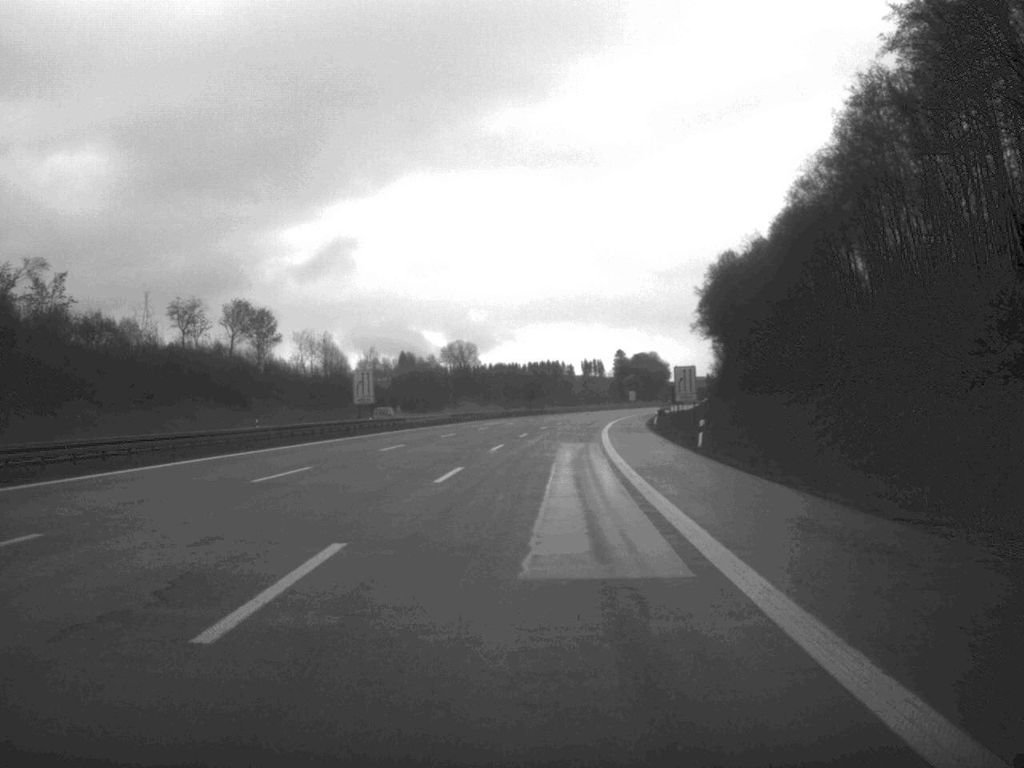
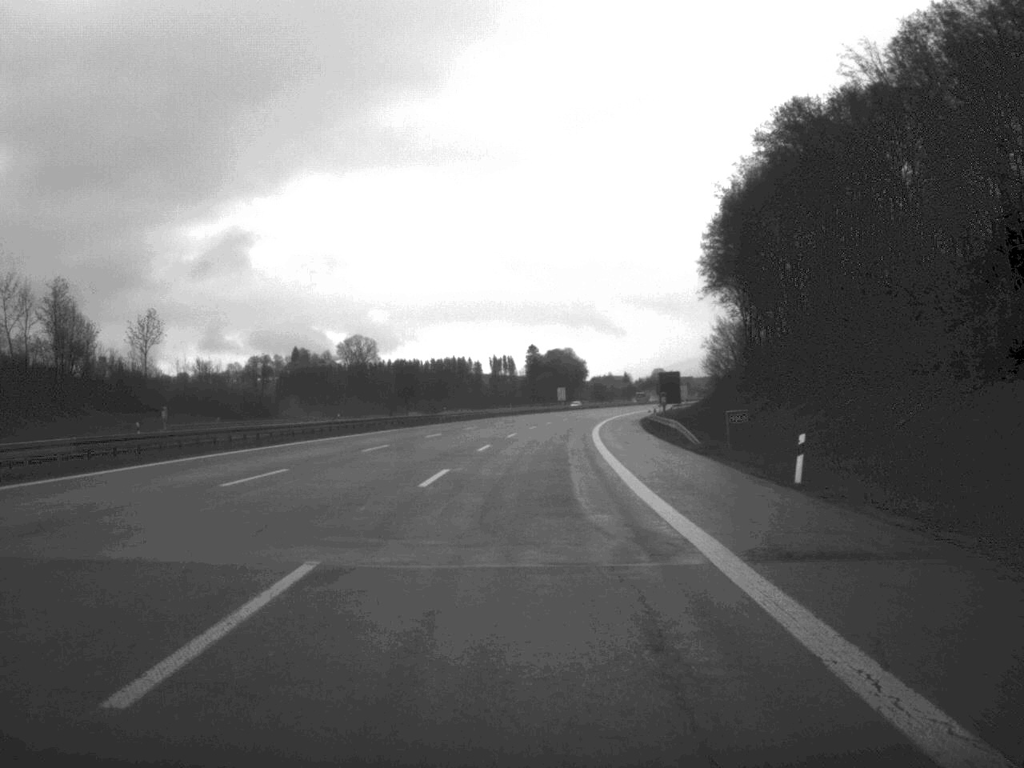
(+2.5, +70.7) m; +4°
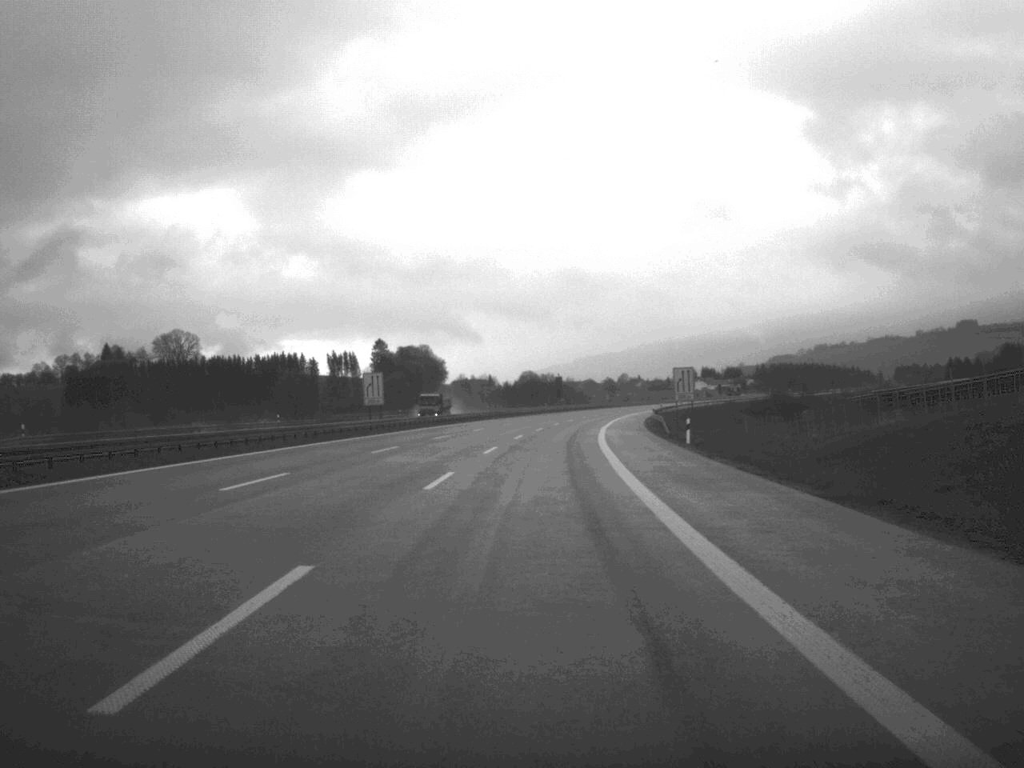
(+6.3, +120.0) m; +6°
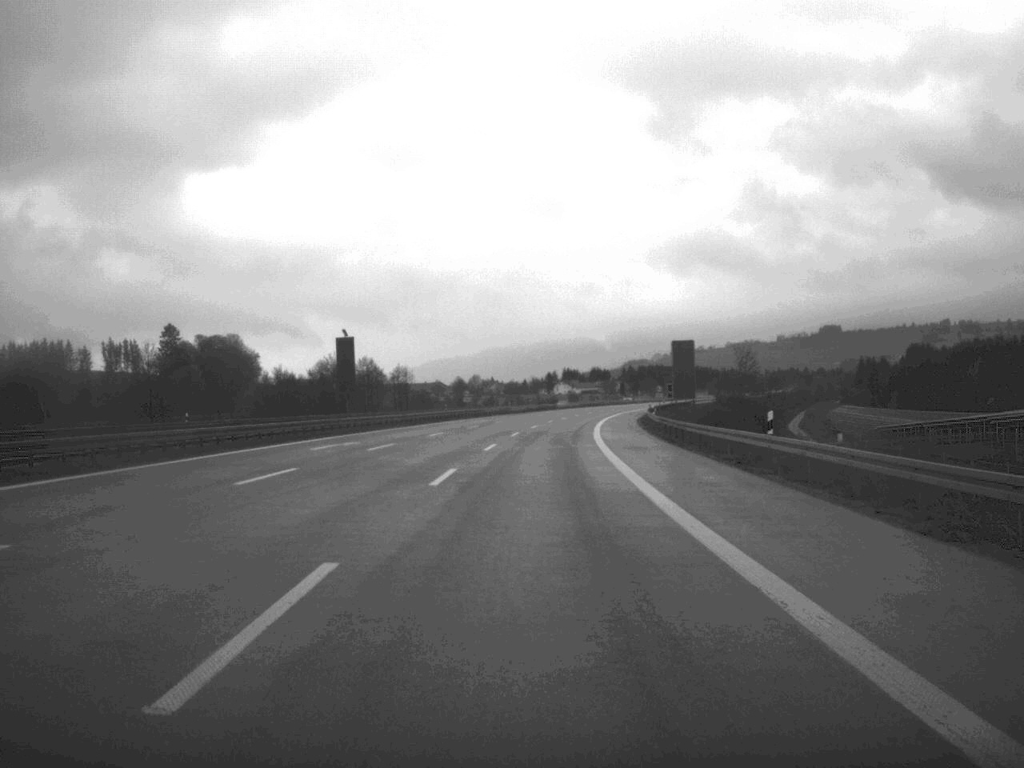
(+6.5, +120.2) m; +7°
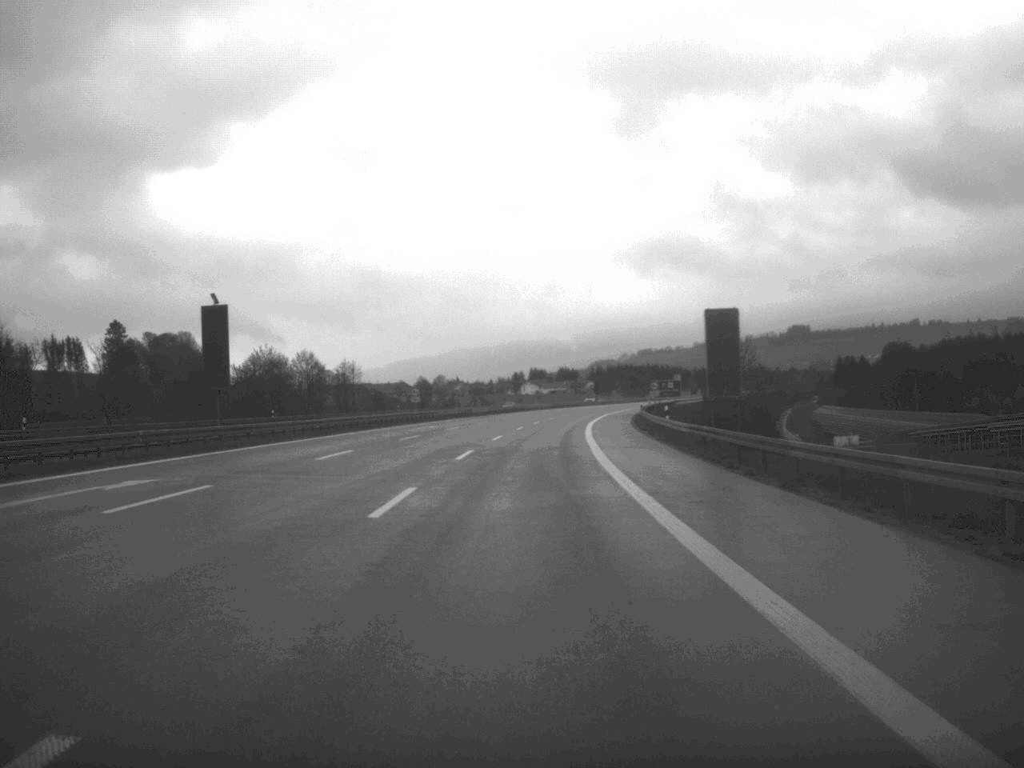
(+0.3, +24.1) m; +1°
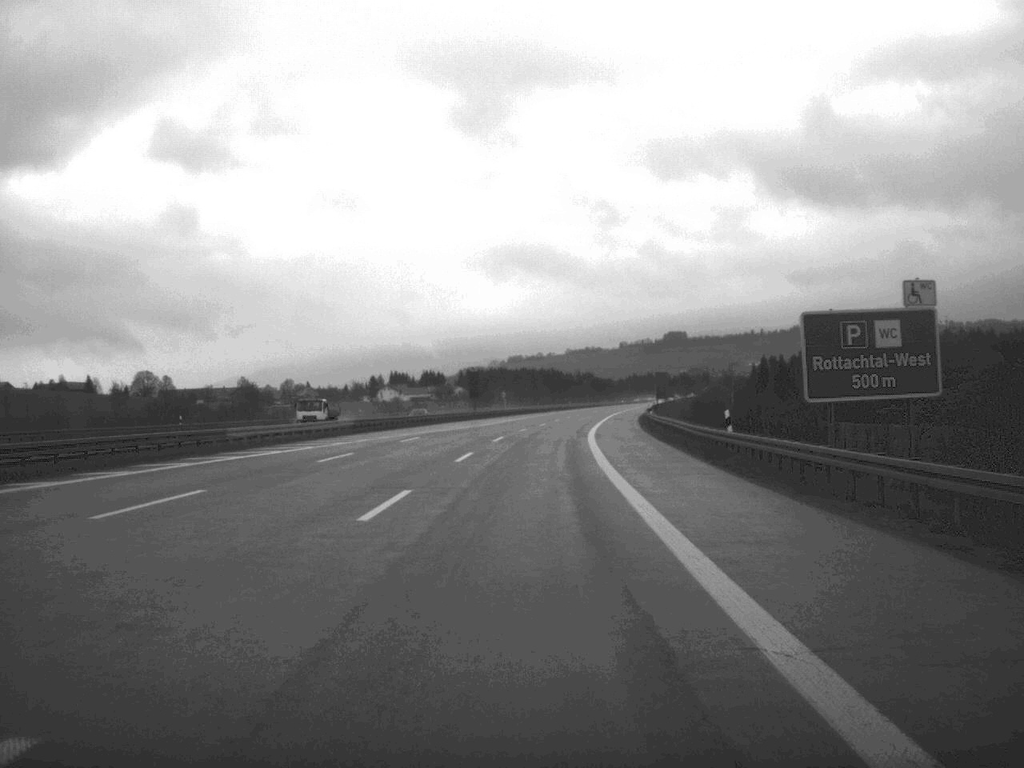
(+5.7, +120.2) m; +6°
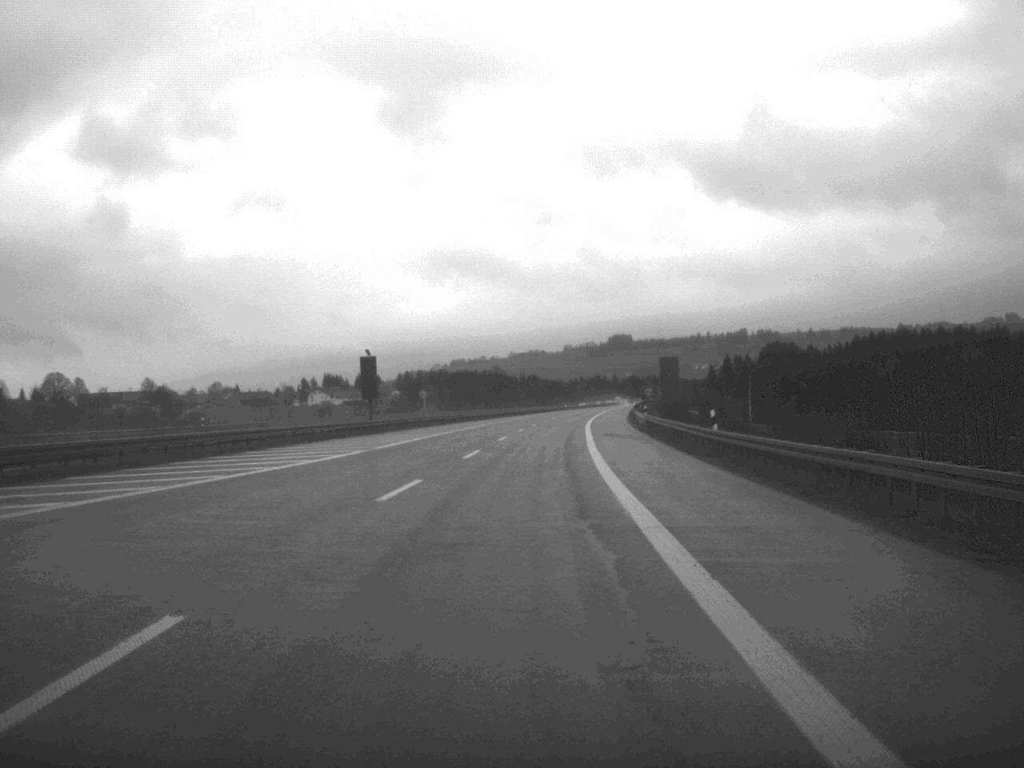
(+1.1, +48.3) m; +2°
